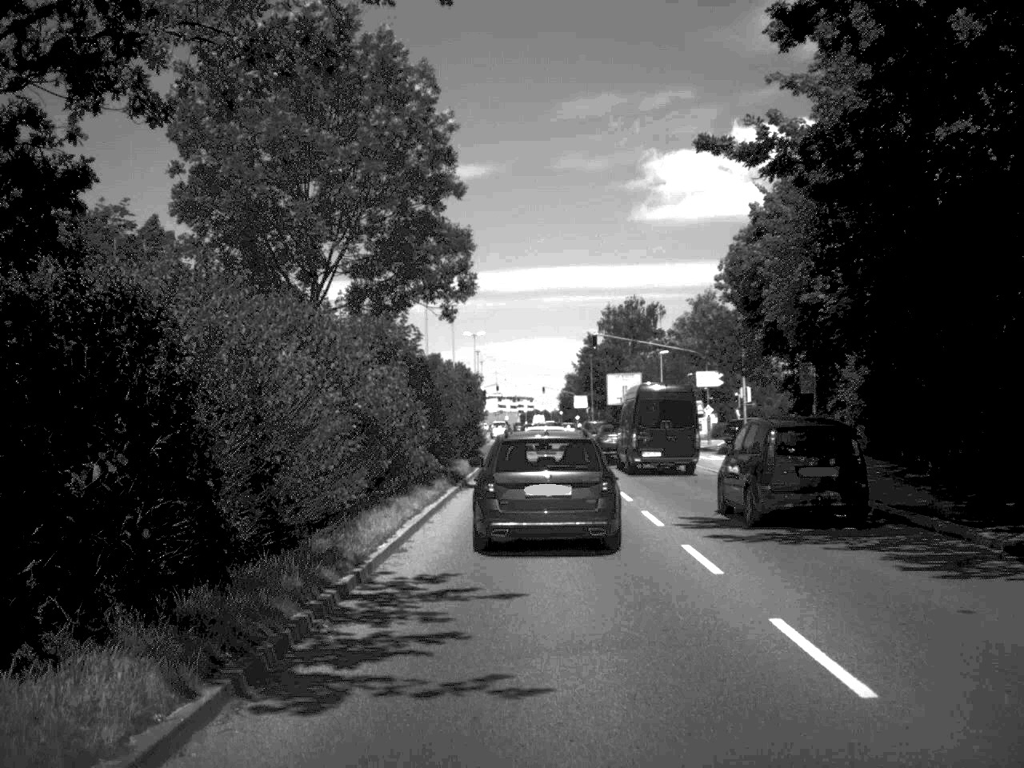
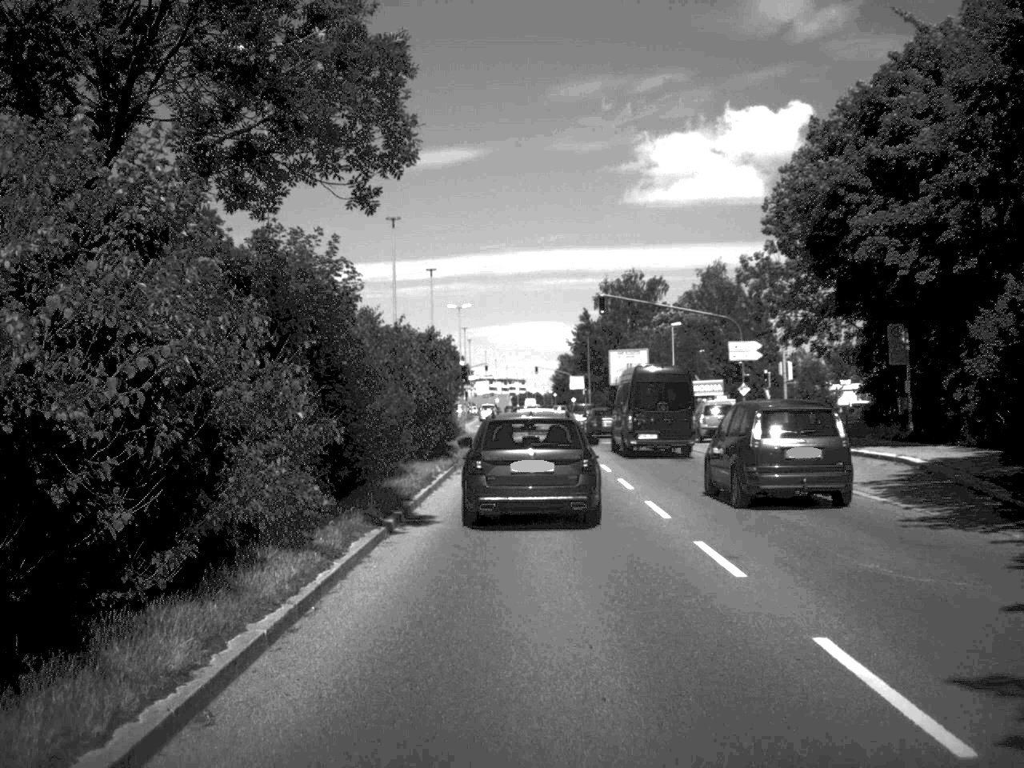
(0.0, +13.4) m; 0°
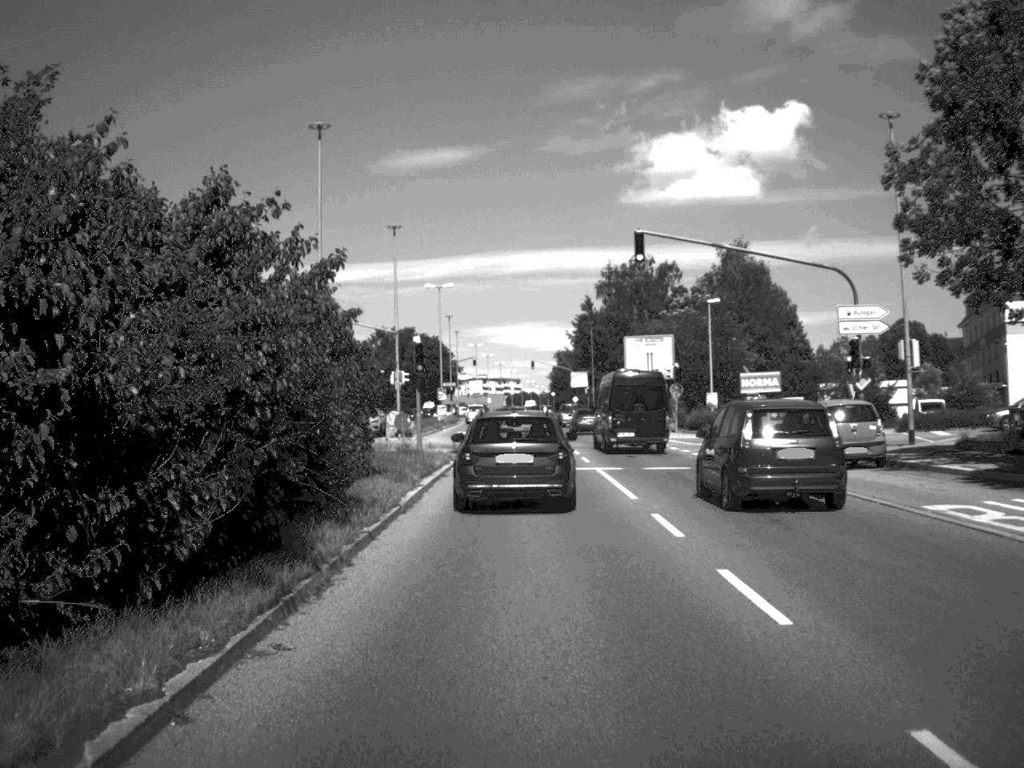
(0.0, +20.1) m; 0°
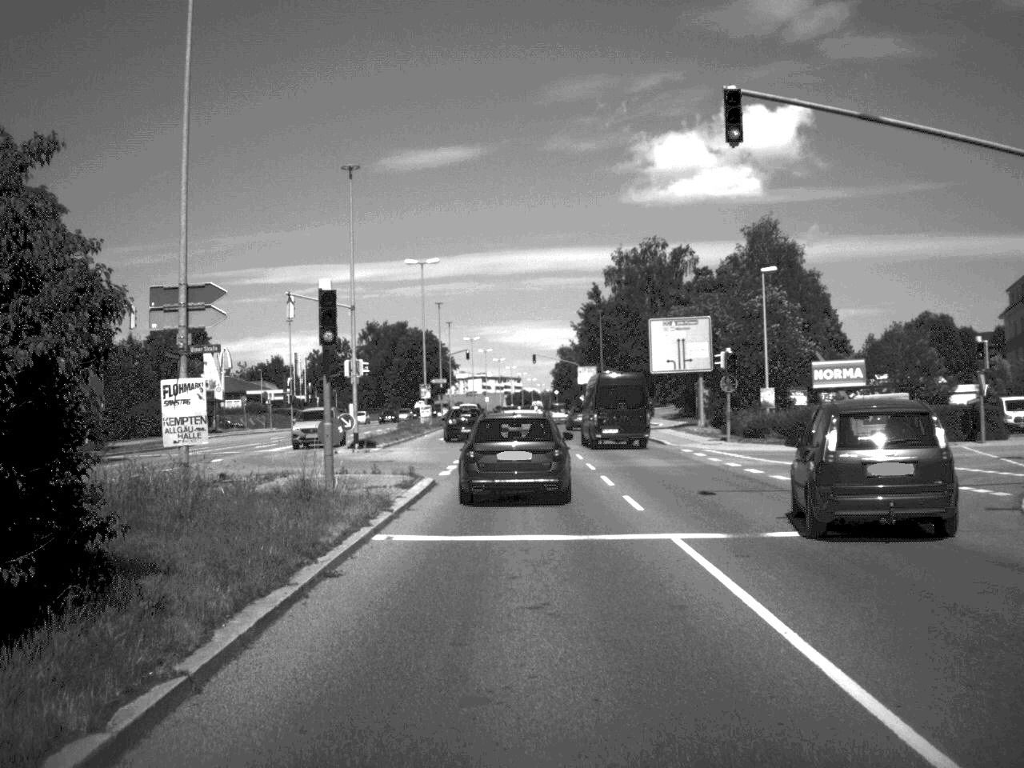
(0.0, +15.7) m; 0°
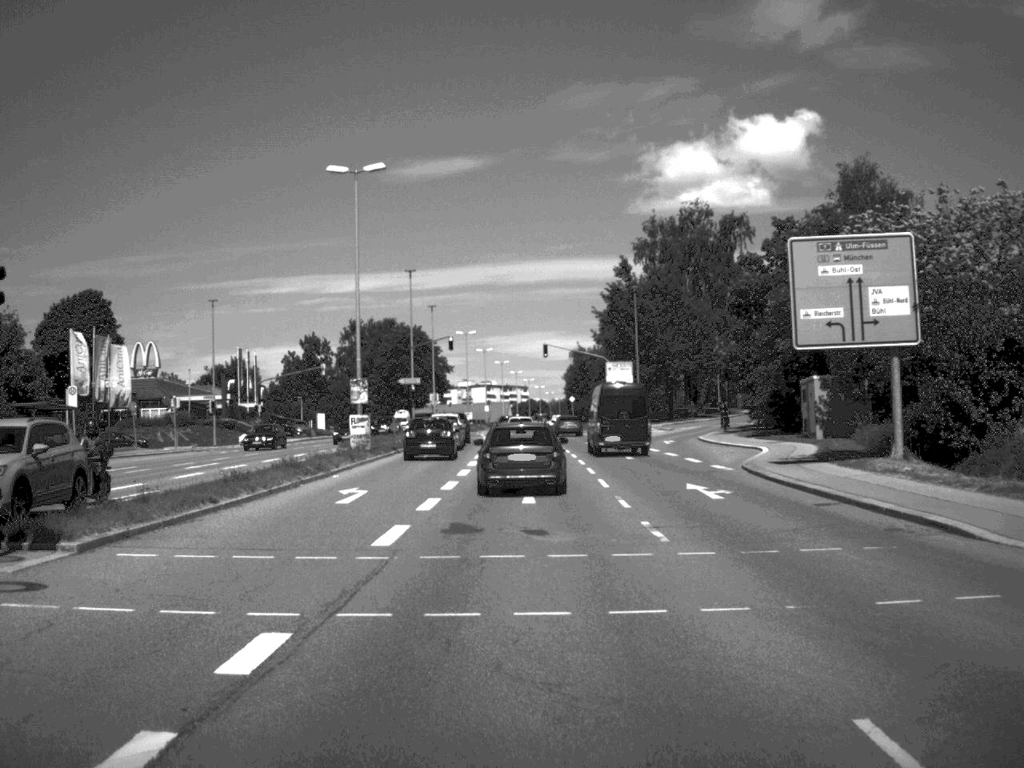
(-0.1, +33.0) m; -1°
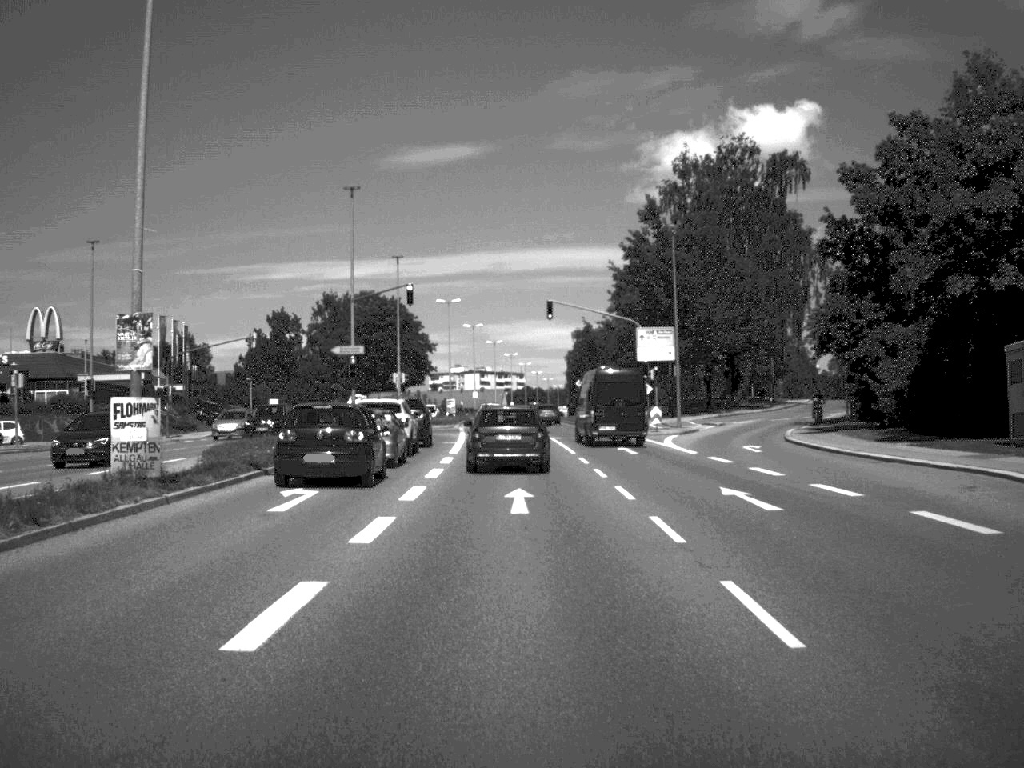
(0.0, +25.3) m; 0°
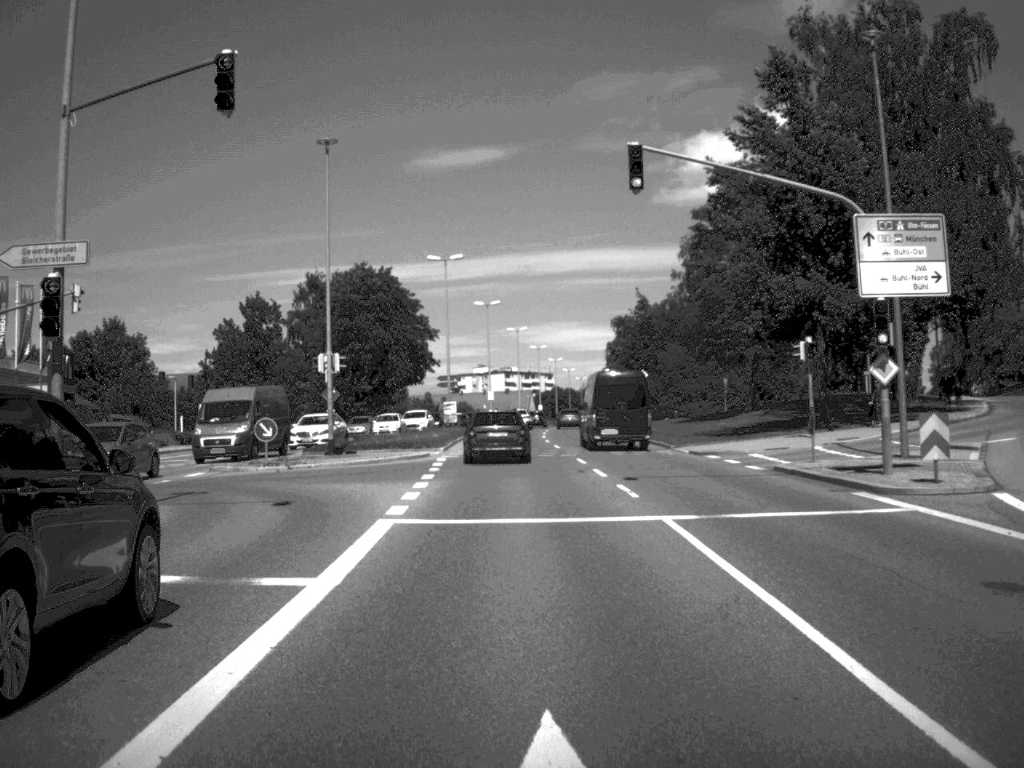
(-0.5, +35.4) m; -1°
